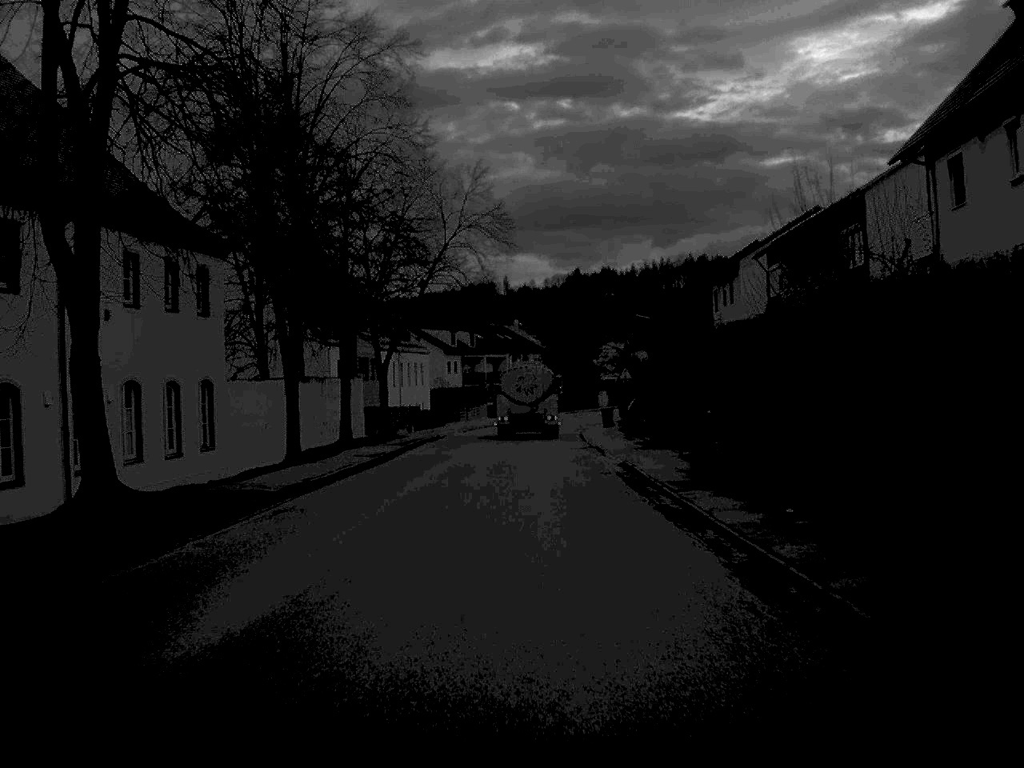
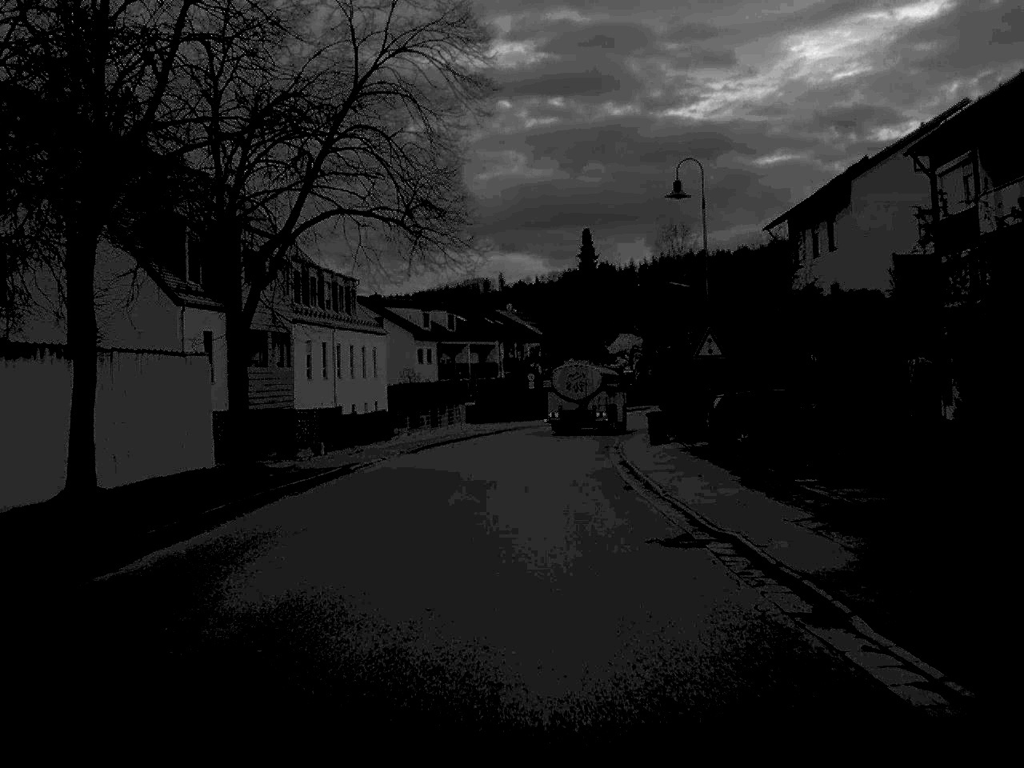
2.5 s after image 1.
(+0.1, +28.4) m; 0°
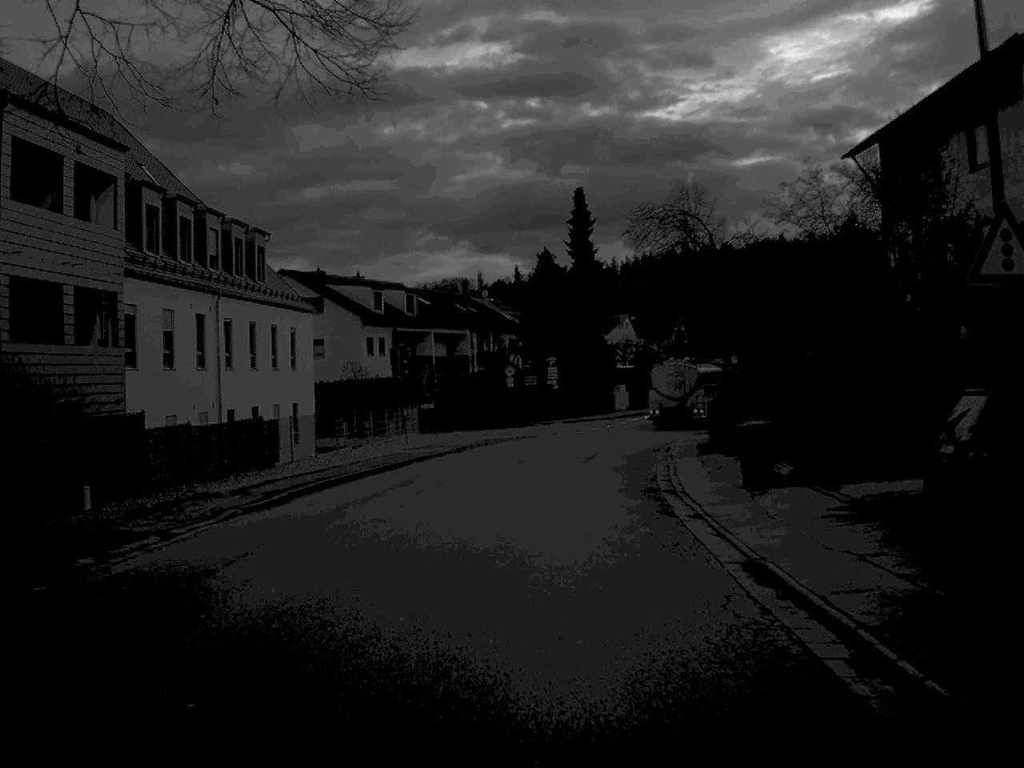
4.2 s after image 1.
(+0.1, +19.9) m; +1°
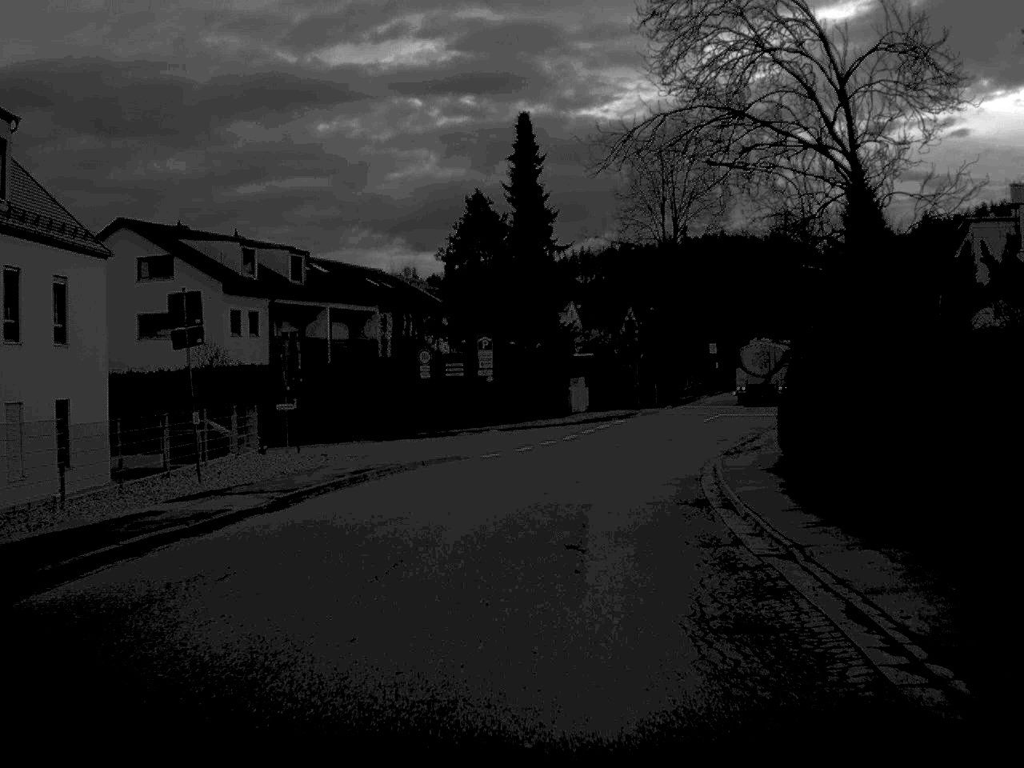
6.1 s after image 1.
(+0.5, +20.7) m; +3°
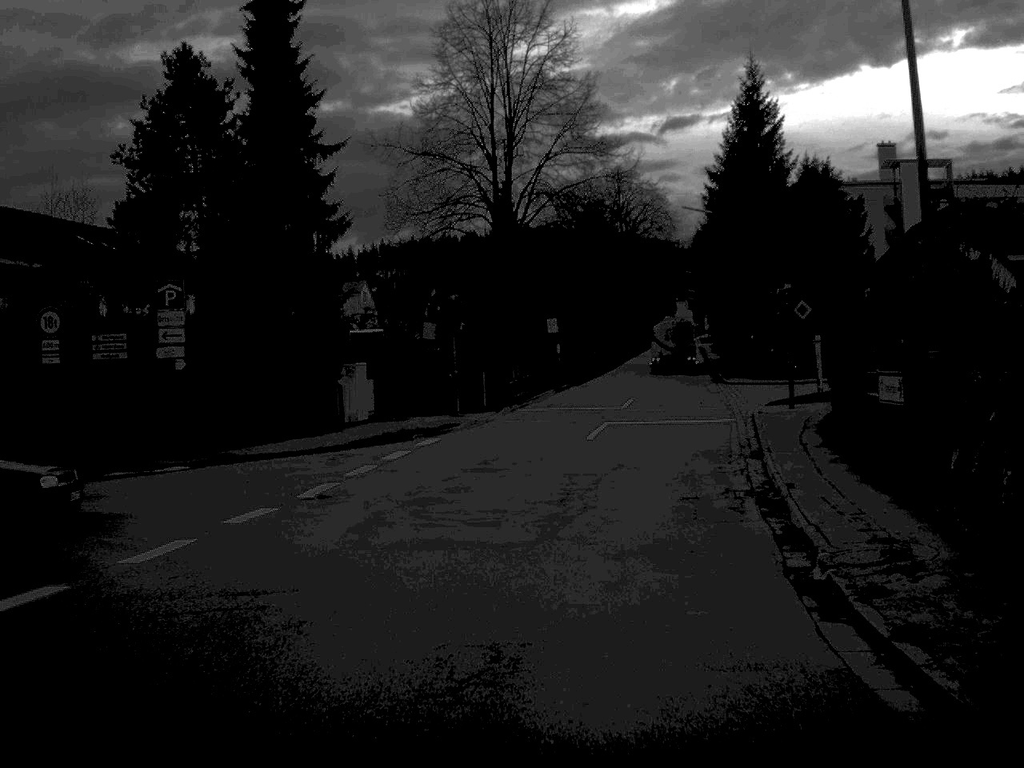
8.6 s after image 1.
(+1.4, +23.5) m; +9°
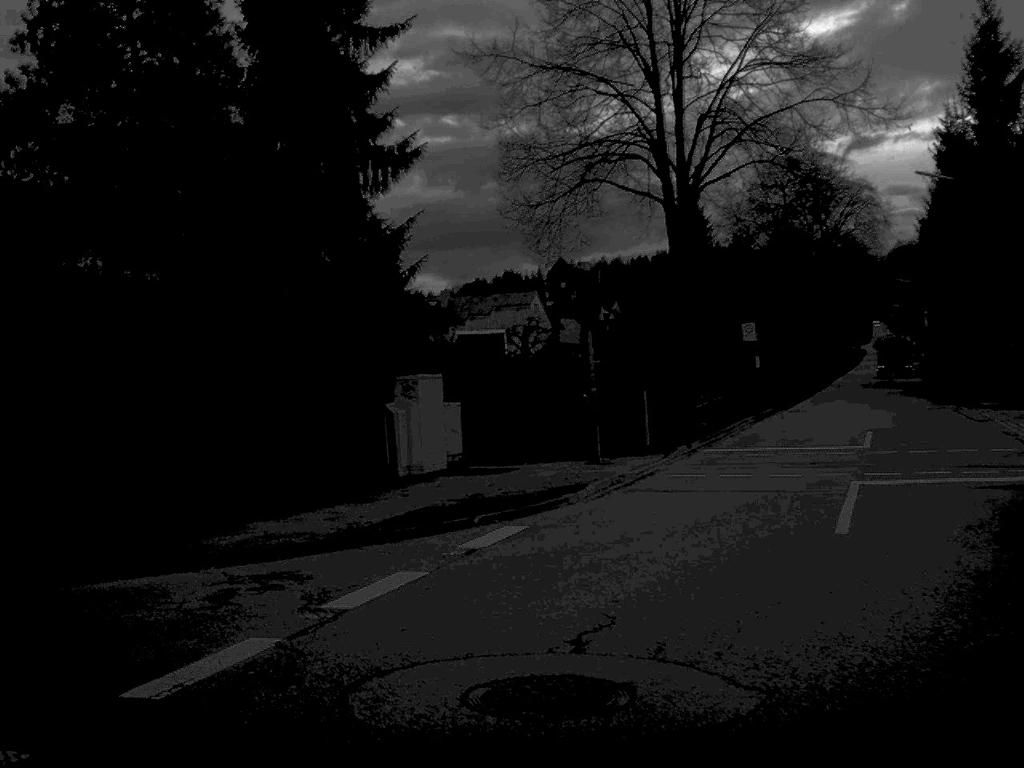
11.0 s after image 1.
(+0.4, +14.0) m; -10°
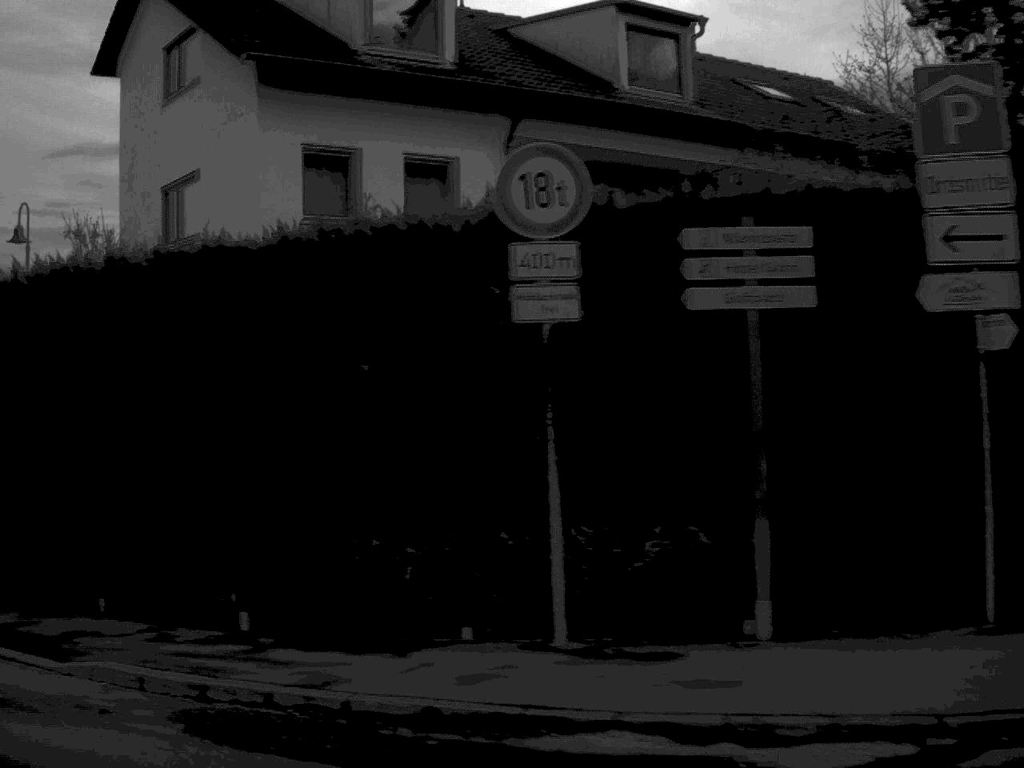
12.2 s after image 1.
(-1.7, +4.9) m; -41°
